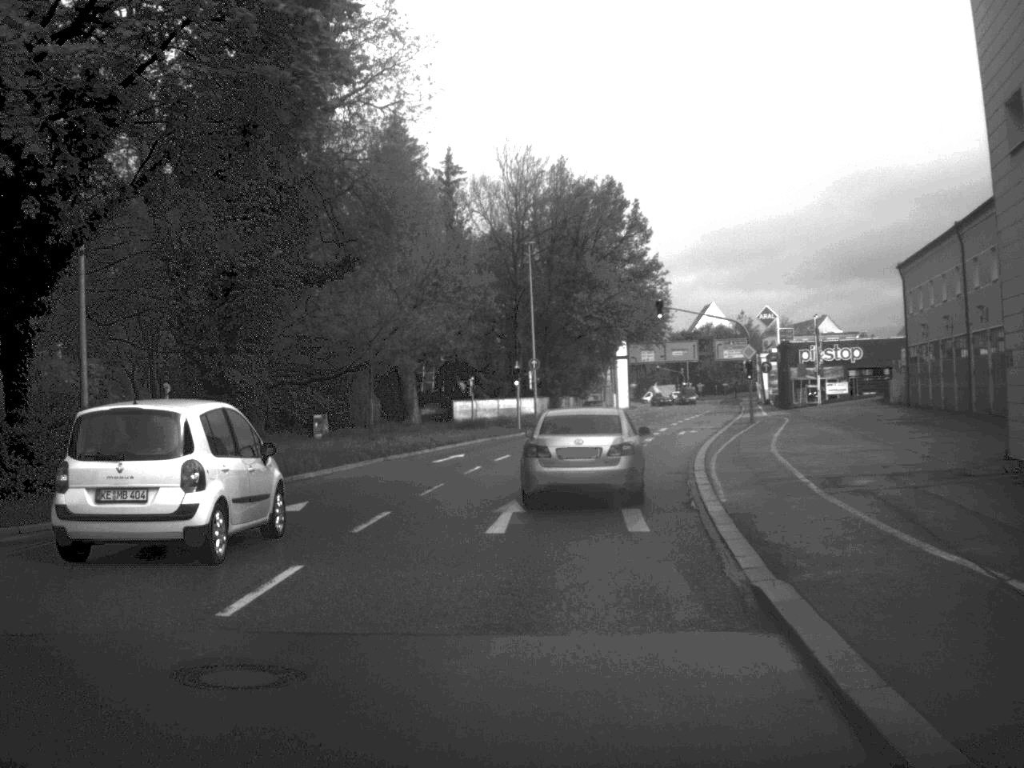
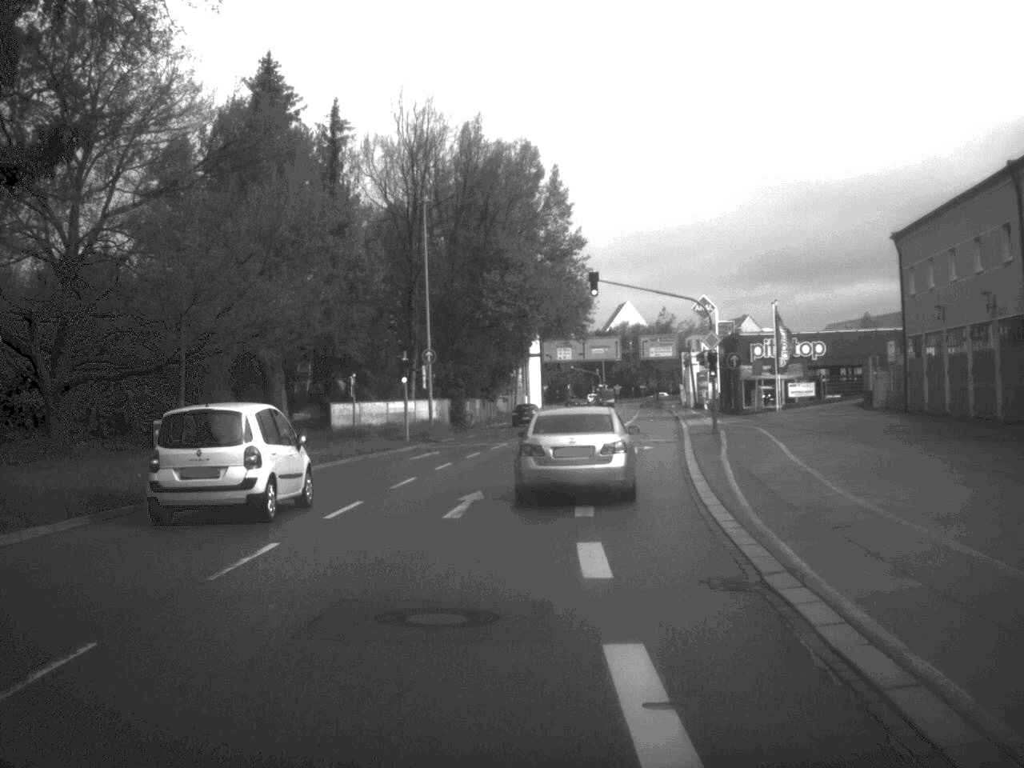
(+0.5, +15.6) m; +4°
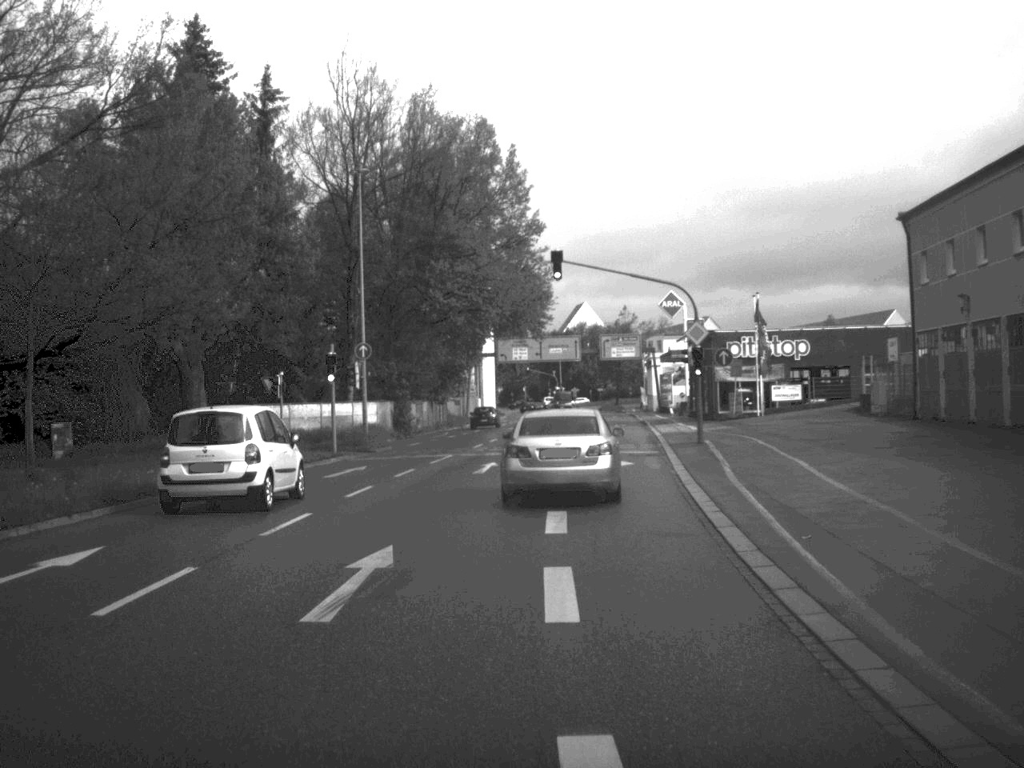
(+0.1, +7.7) m; +2°
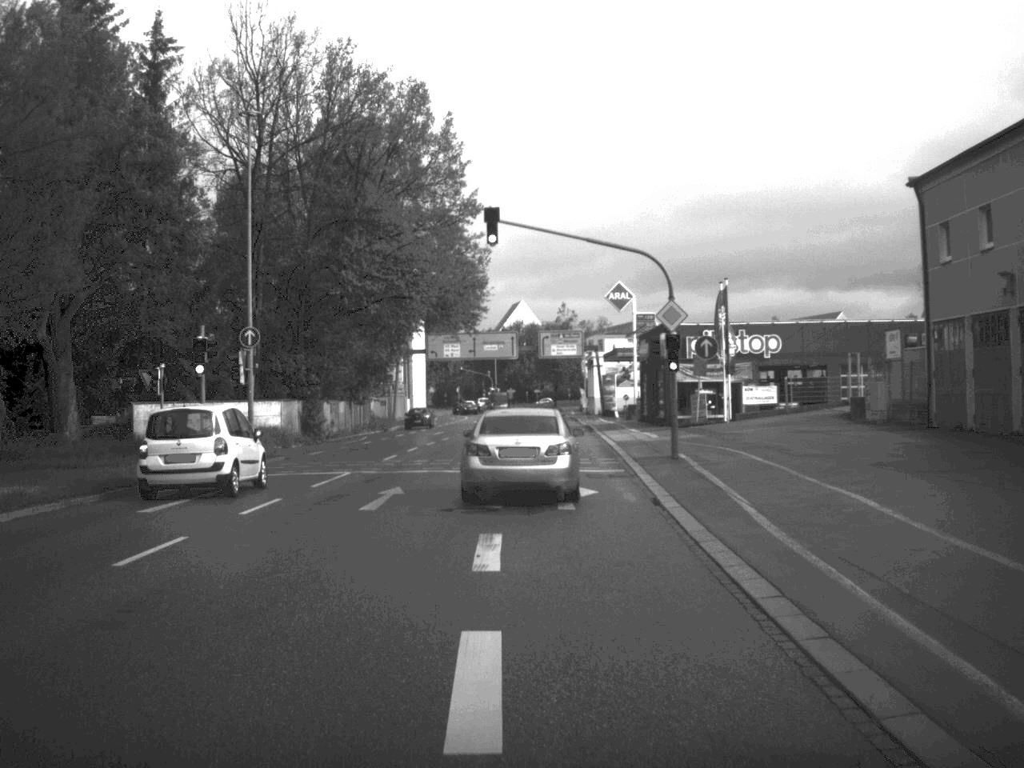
(+0.2, +9.3) m; +3°
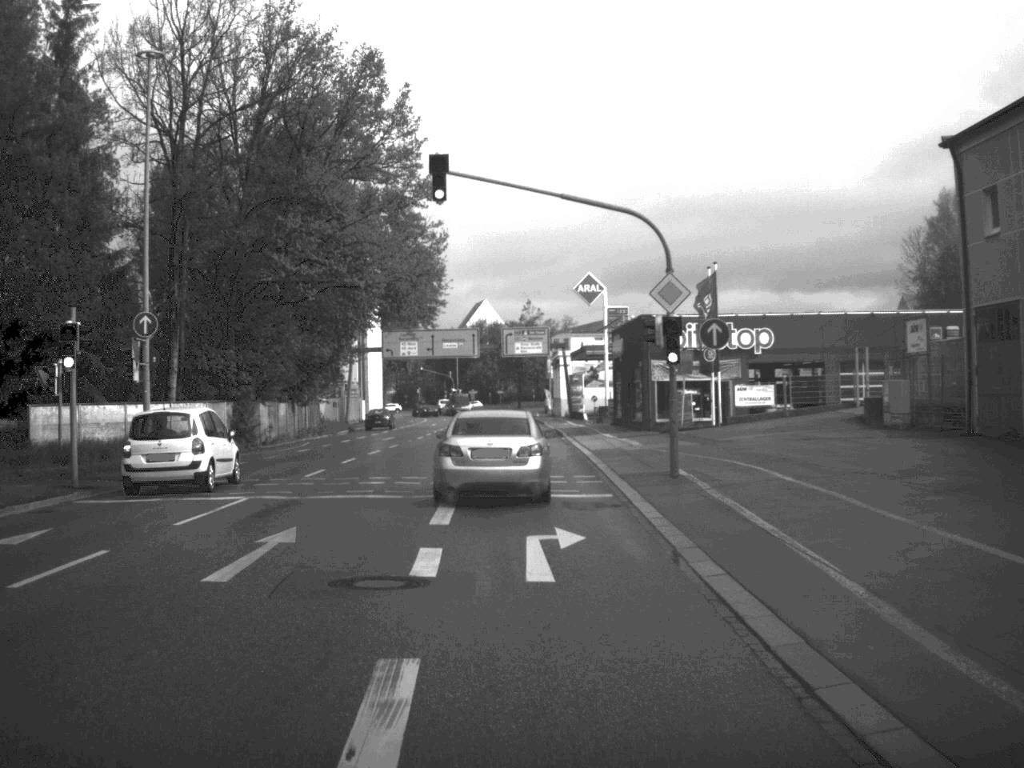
(+0.1, +7.0) m; +2°
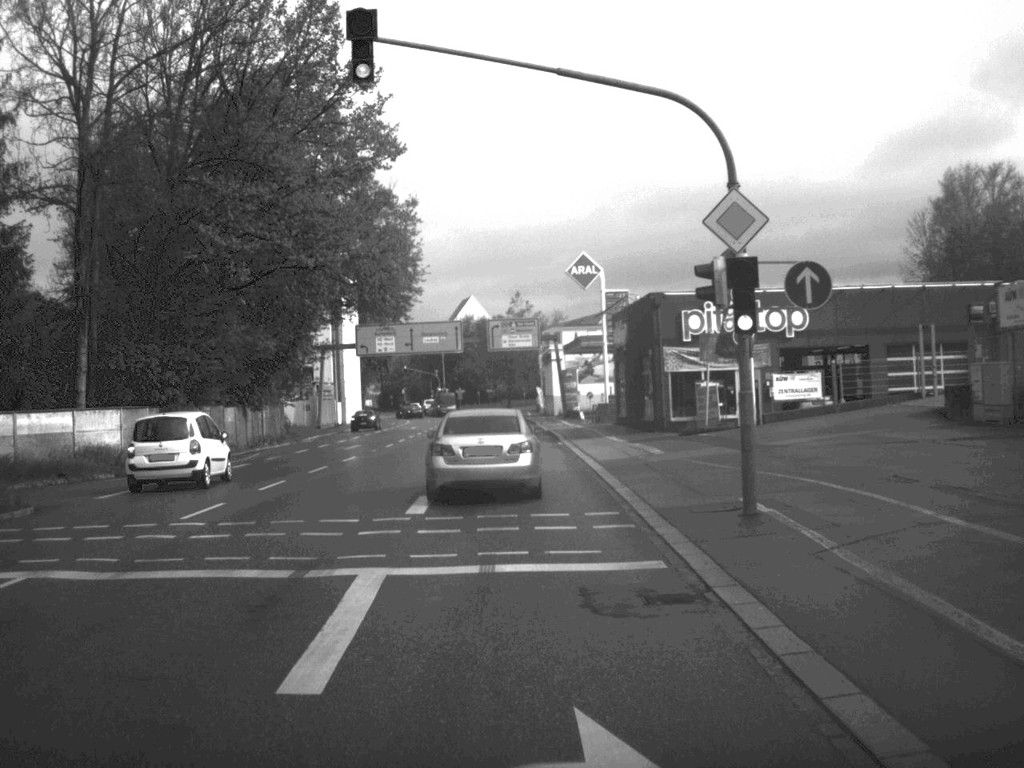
(0.0, +9.3) m; 0°
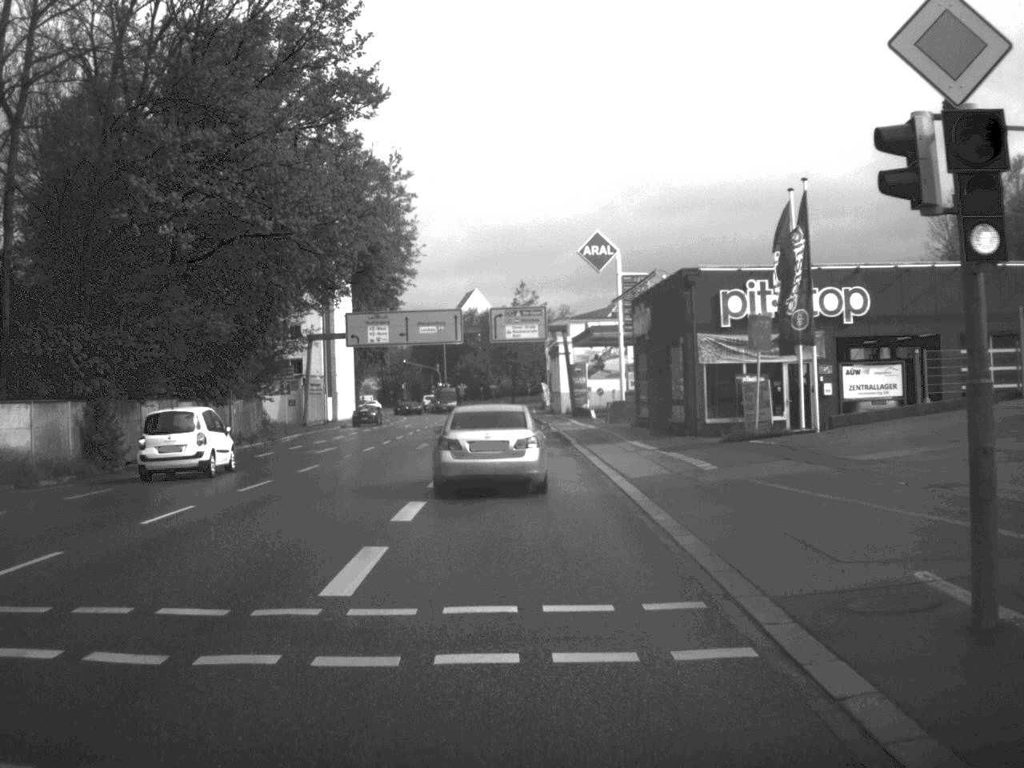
(0.0, +7.8) m; 0°
